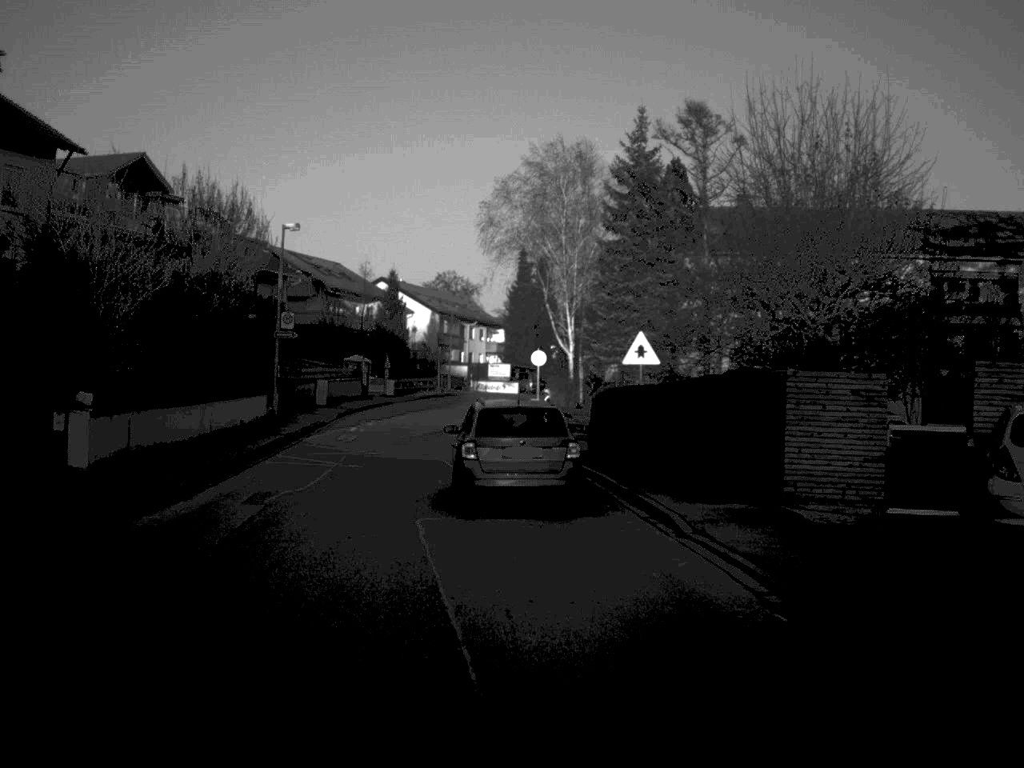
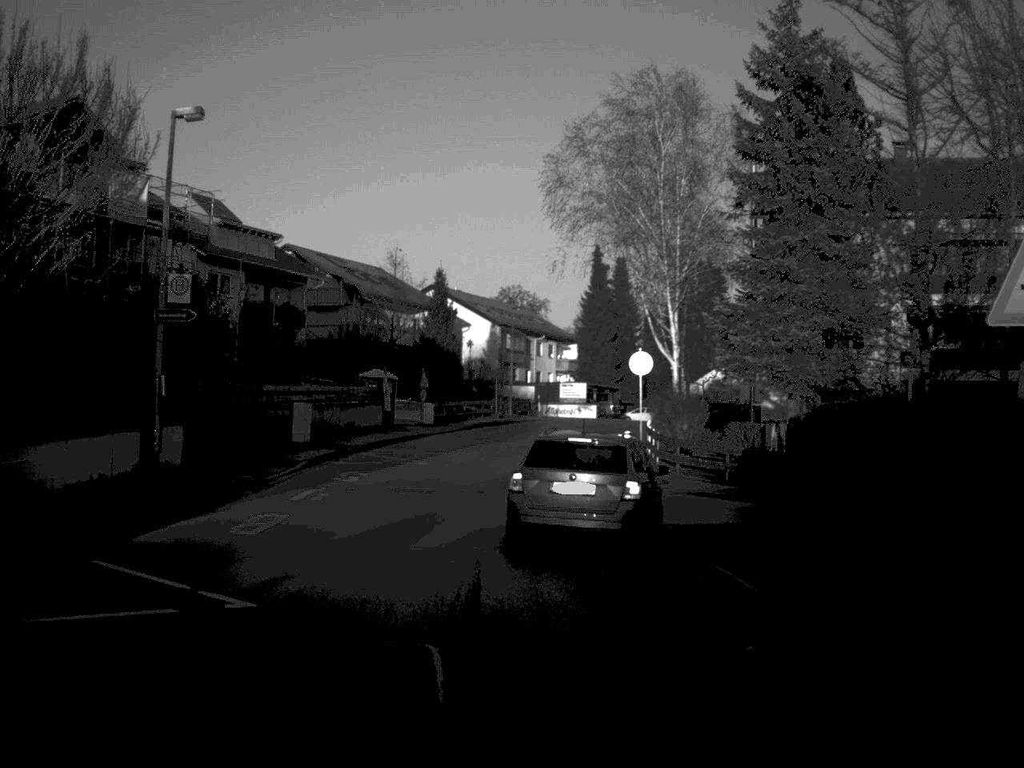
(-0.6, +19.3) m; -3°
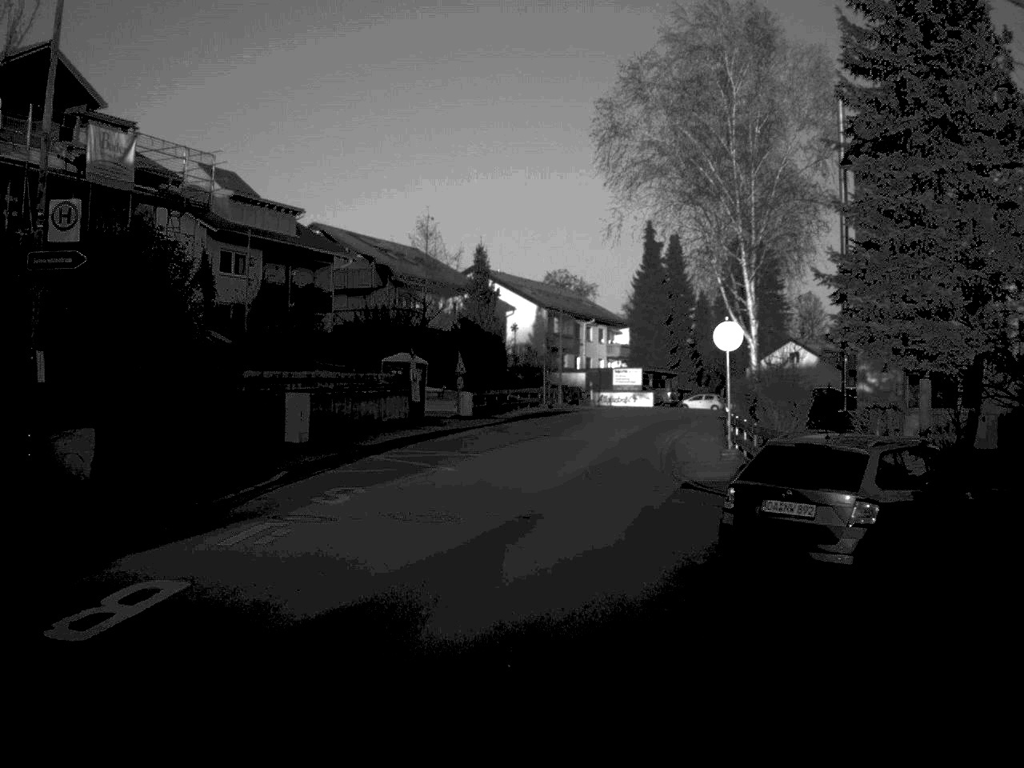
(-0.2, +7.4) m; -2°
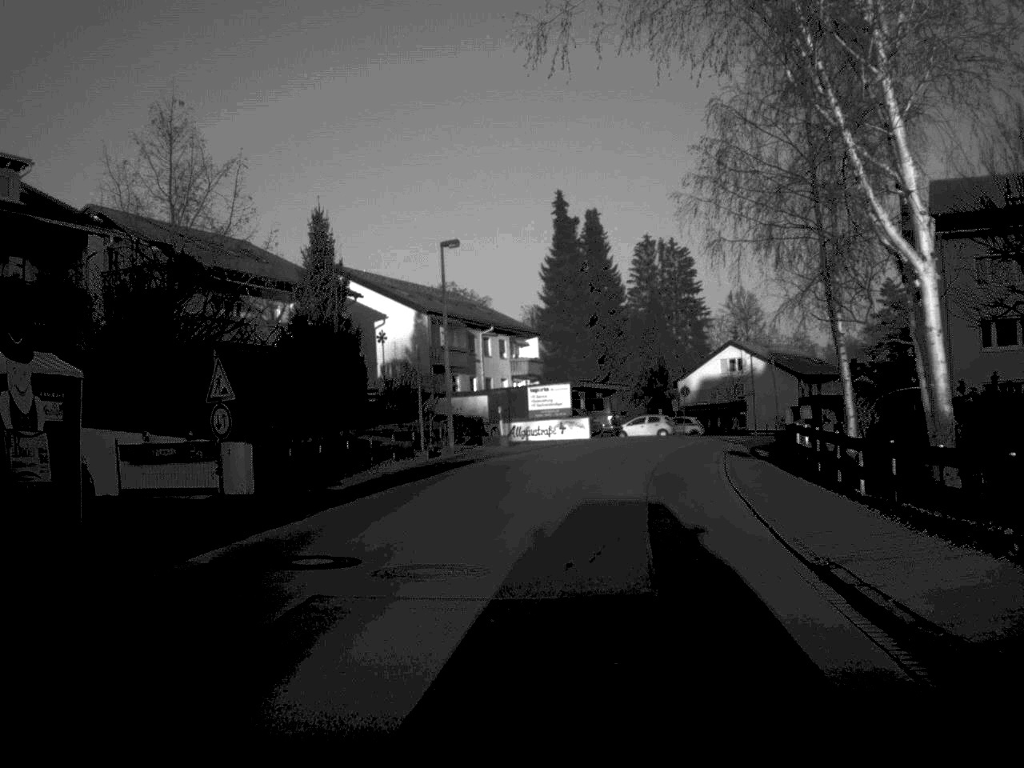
(+0.7, +26.7) m; +5°
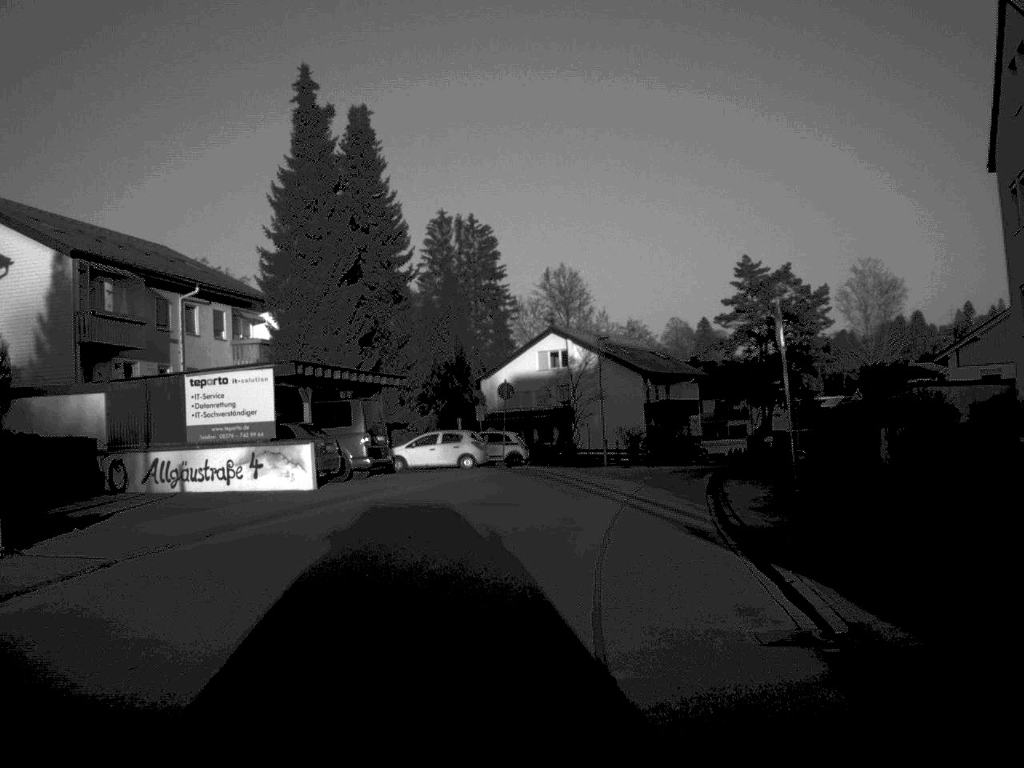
(+2.6, +31.0) m; +9°
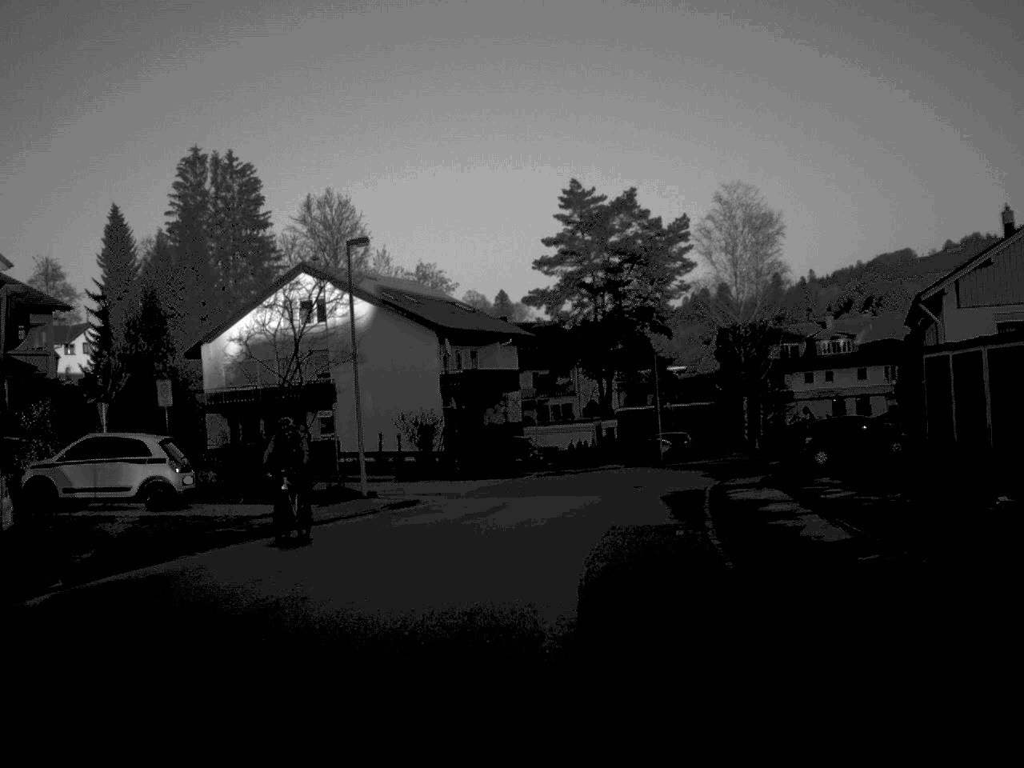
(+2.5, +30.1) m; +9°
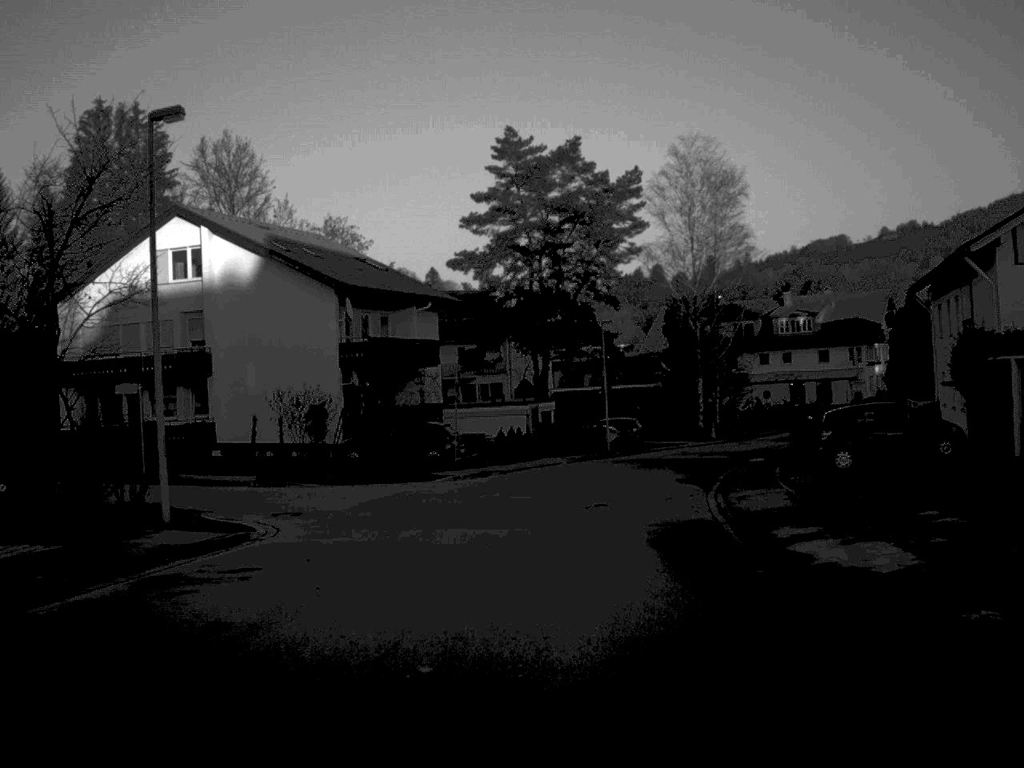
(+0.3, +11.7) m; +3°
